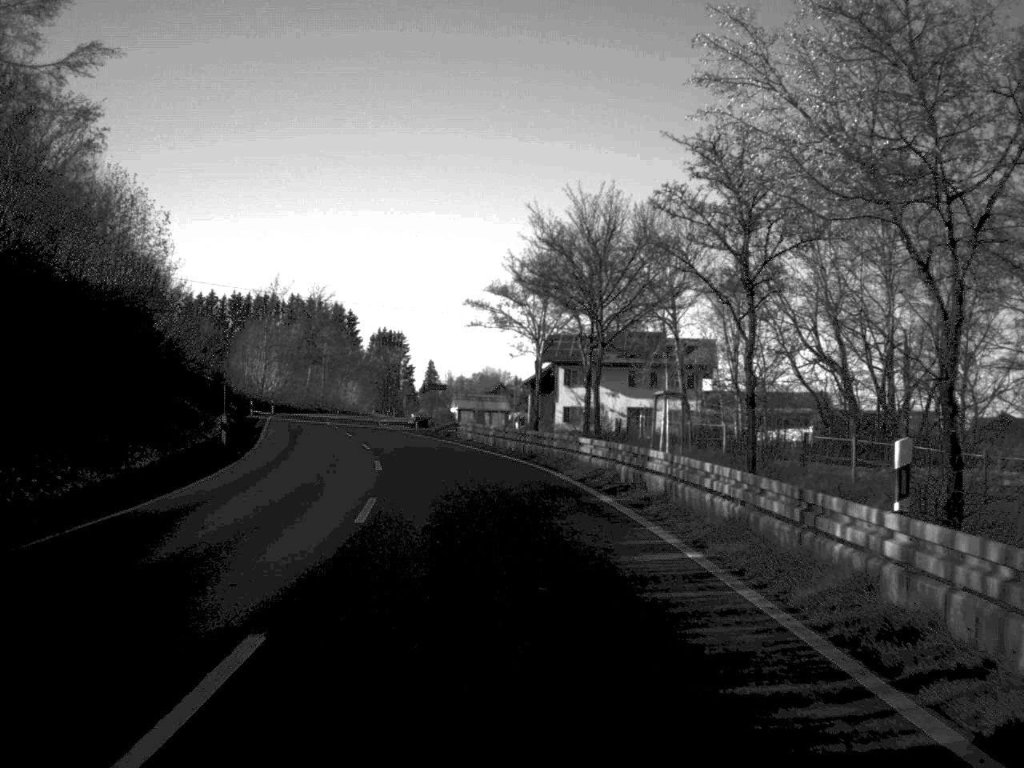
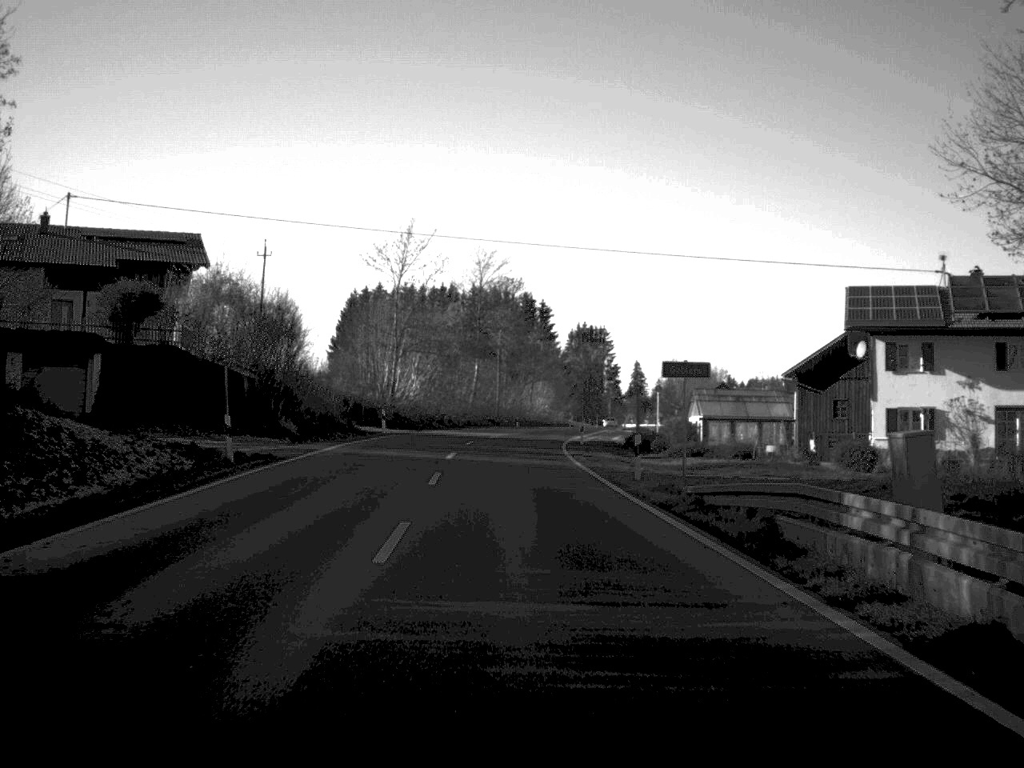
(-3.6, +40.2) m; -9°
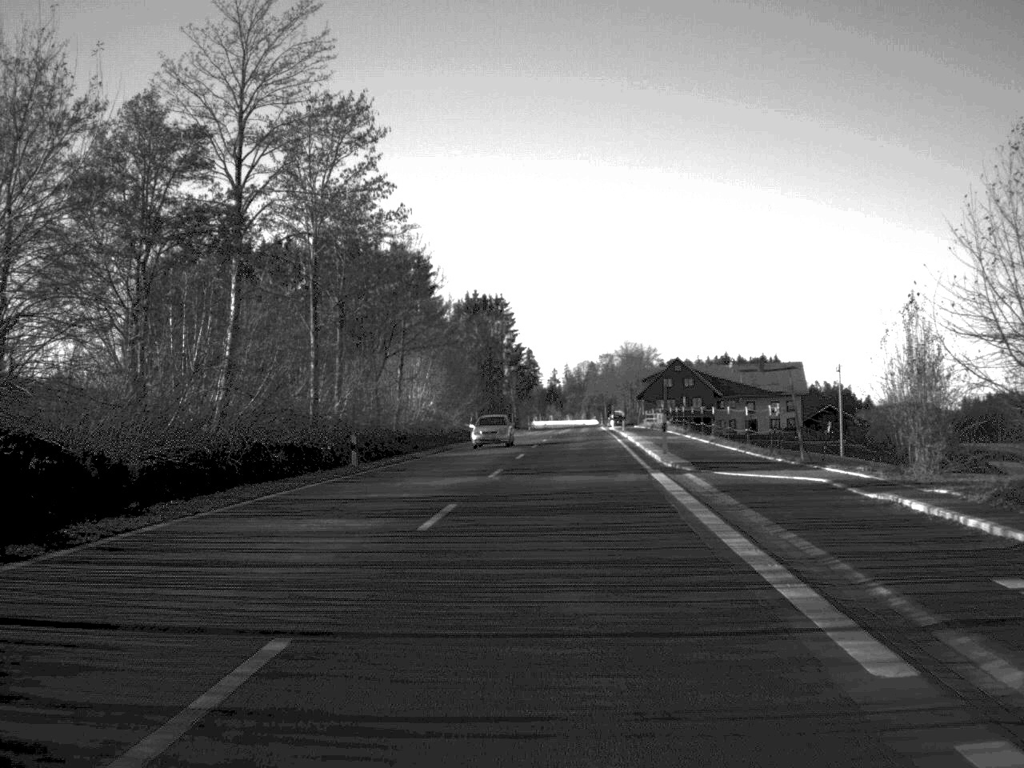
(+1.0, +68.2) m; +6°
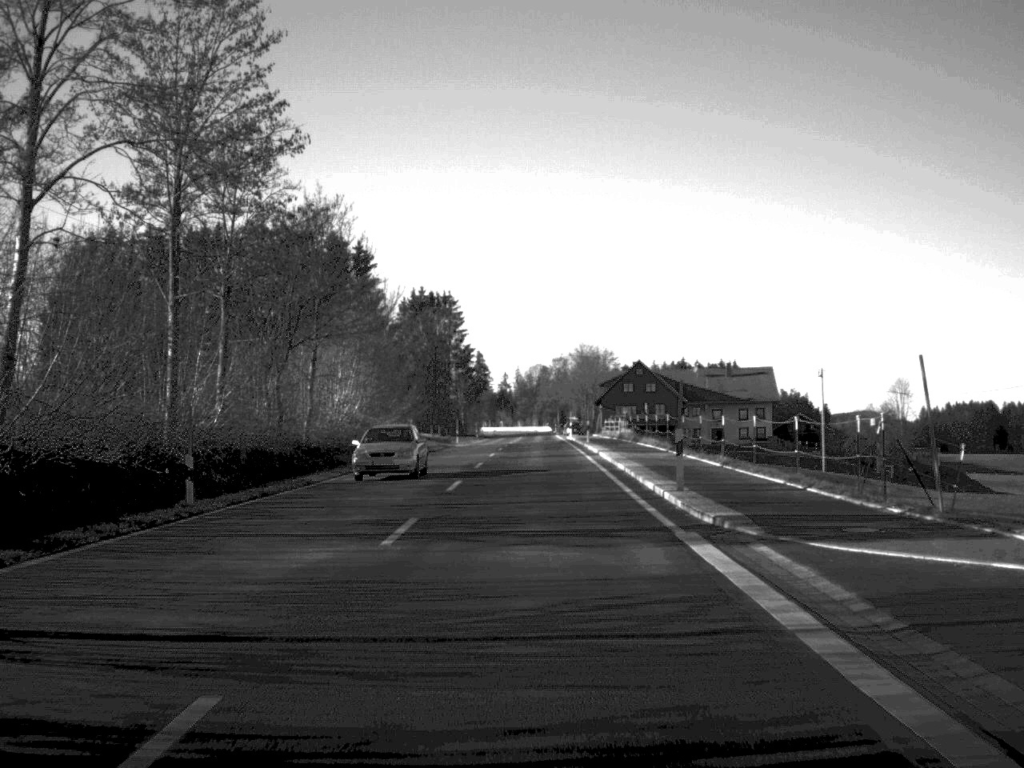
(+0.3, +13.2) m; +2°
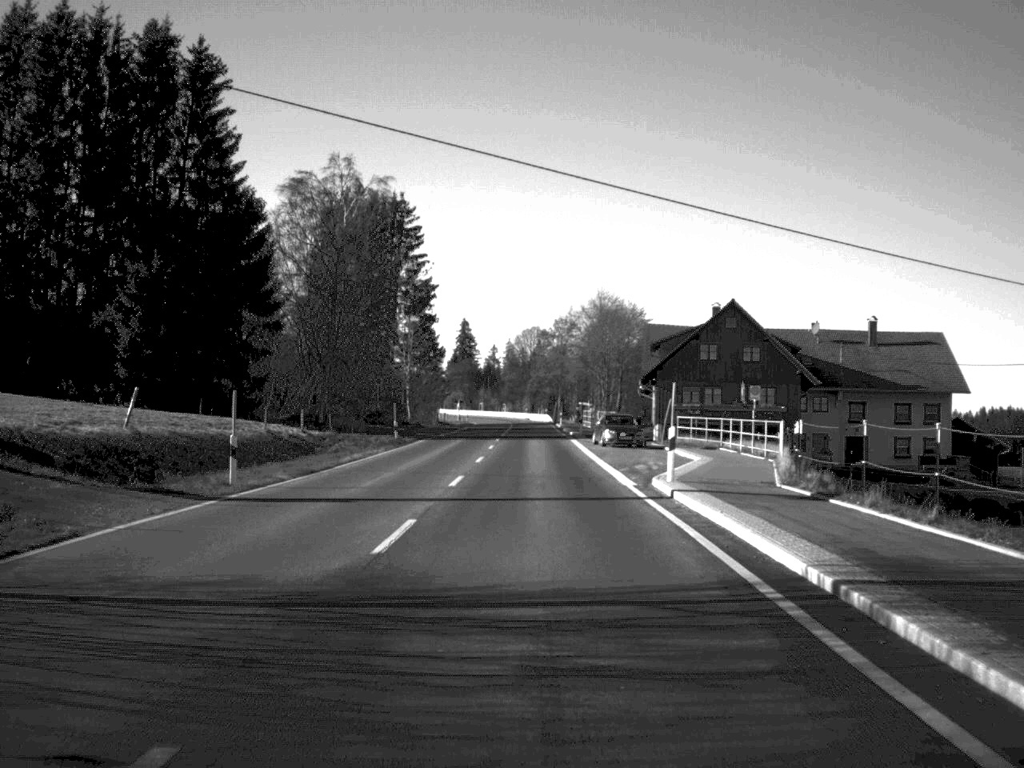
(+0.2, +73.1) m; 0°
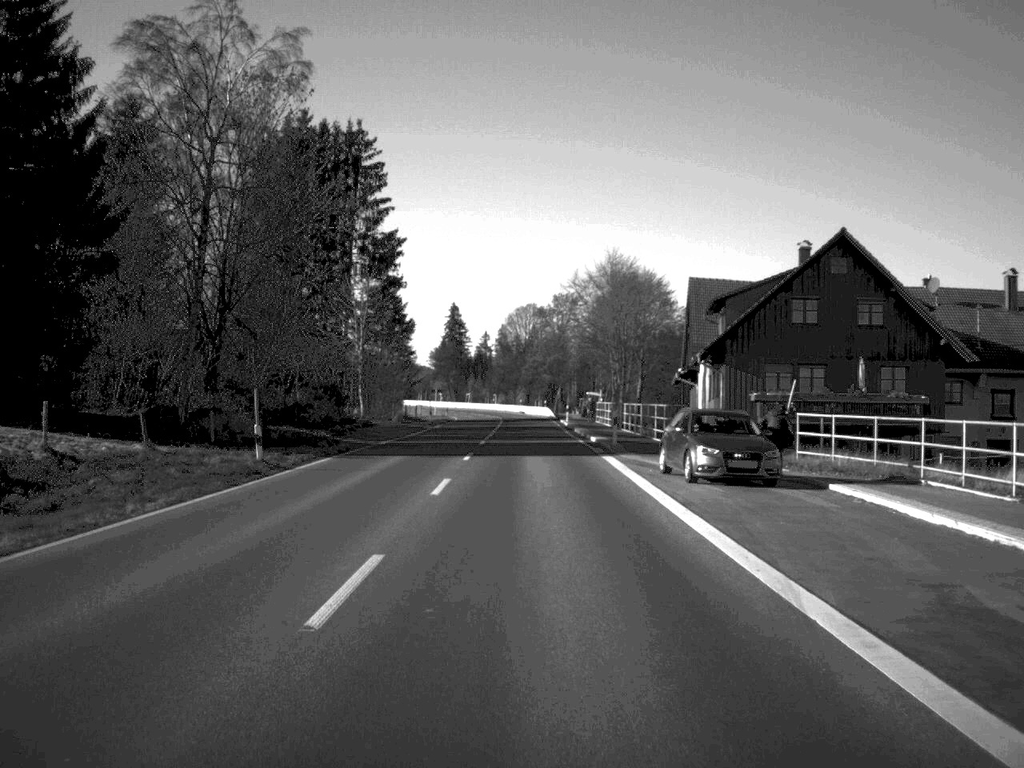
(0.0, +29.0) m; 0°
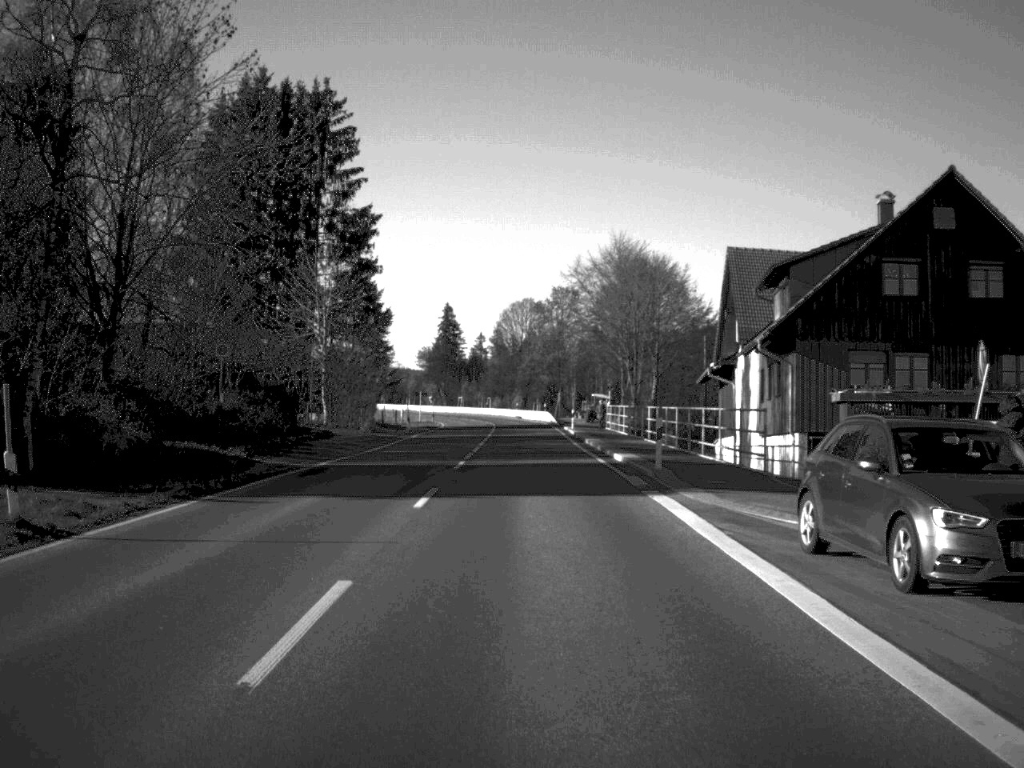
(0.0, +14.0) m; 0°
